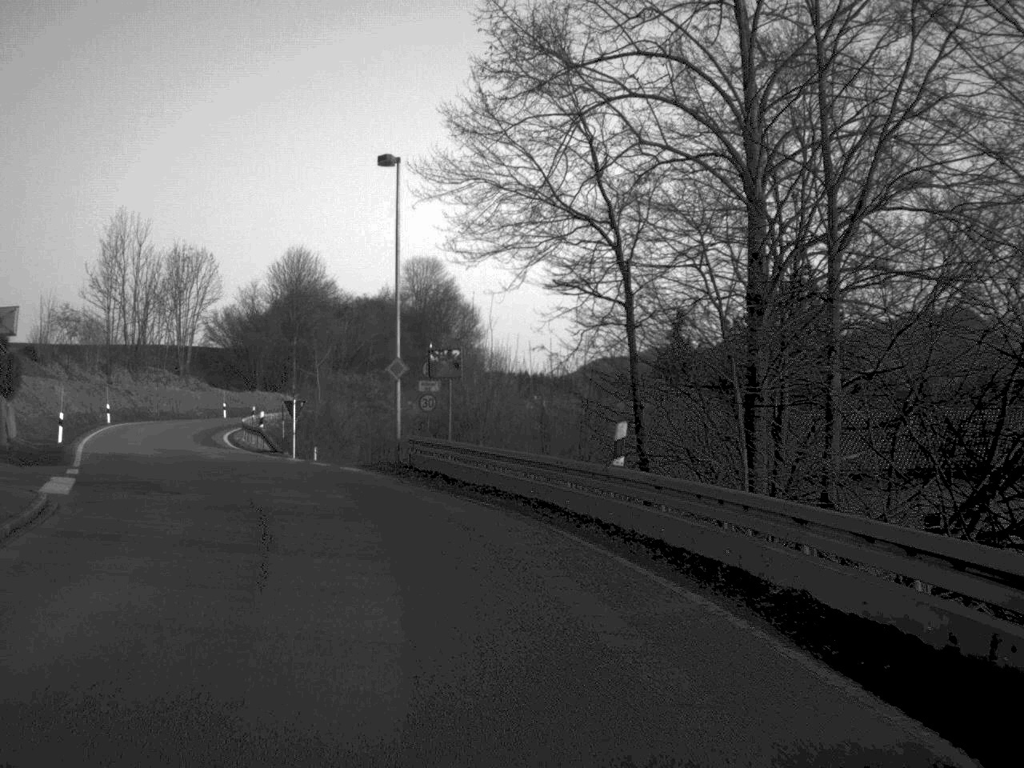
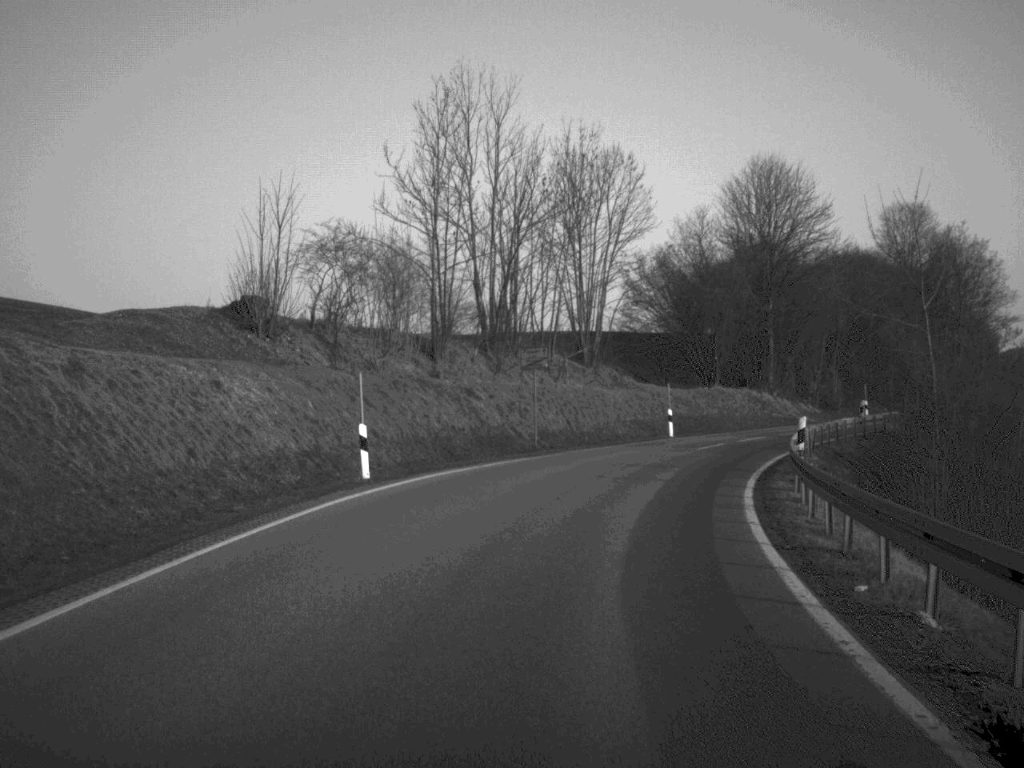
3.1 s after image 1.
(-10.7, +41.6) m; -18°
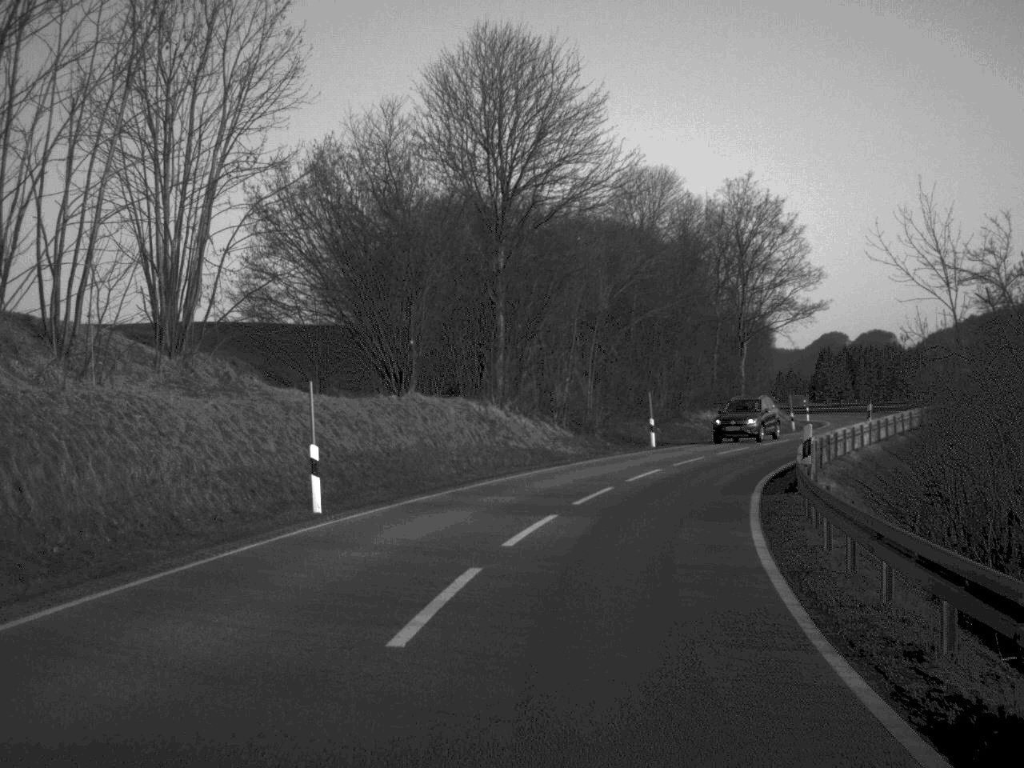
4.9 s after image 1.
(+3.3, +27.4) m; +15°
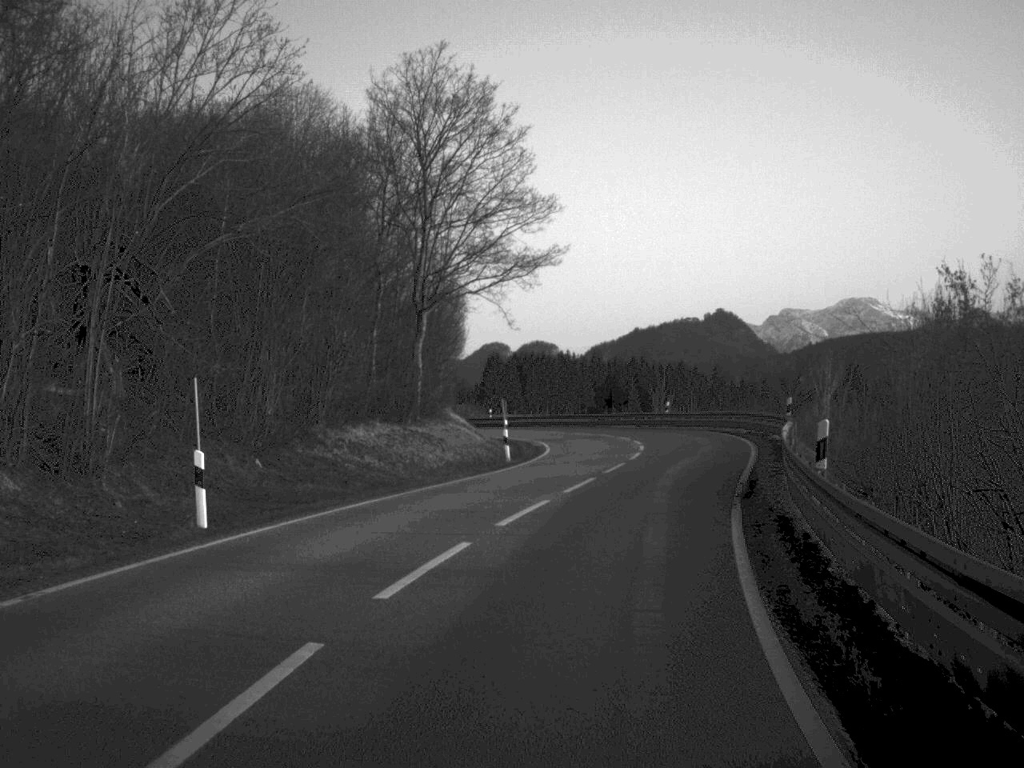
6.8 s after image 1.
(+3.8, +27.4) m; +15°
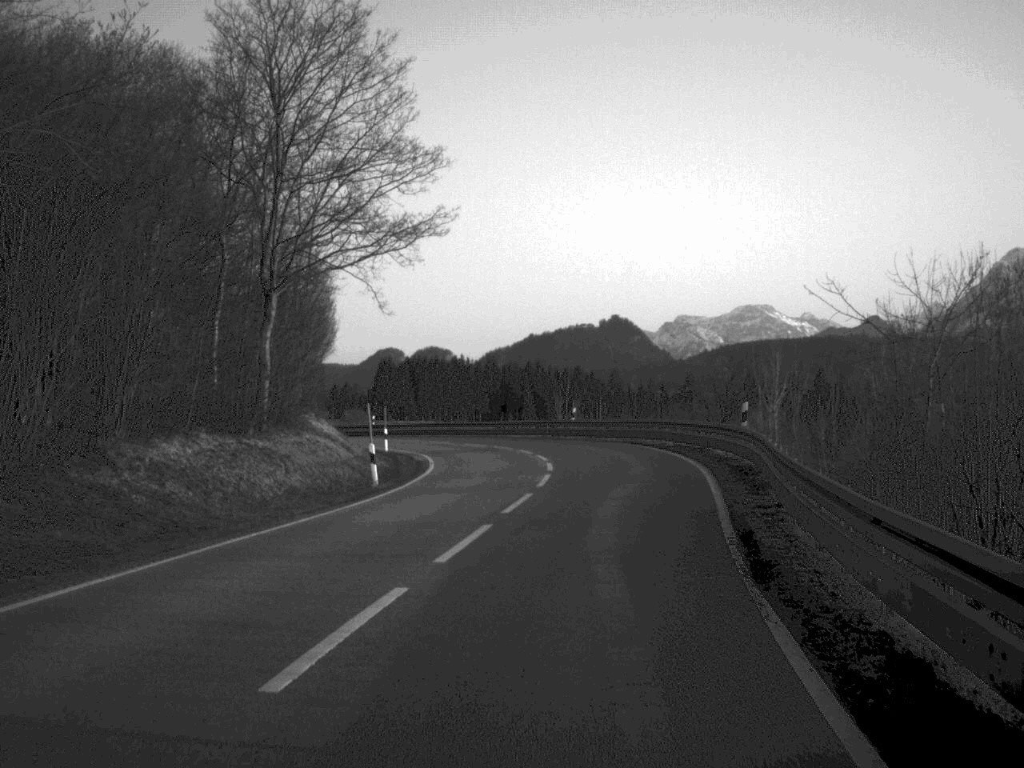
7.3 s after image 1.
(+0.4, +9.2) m; +5°
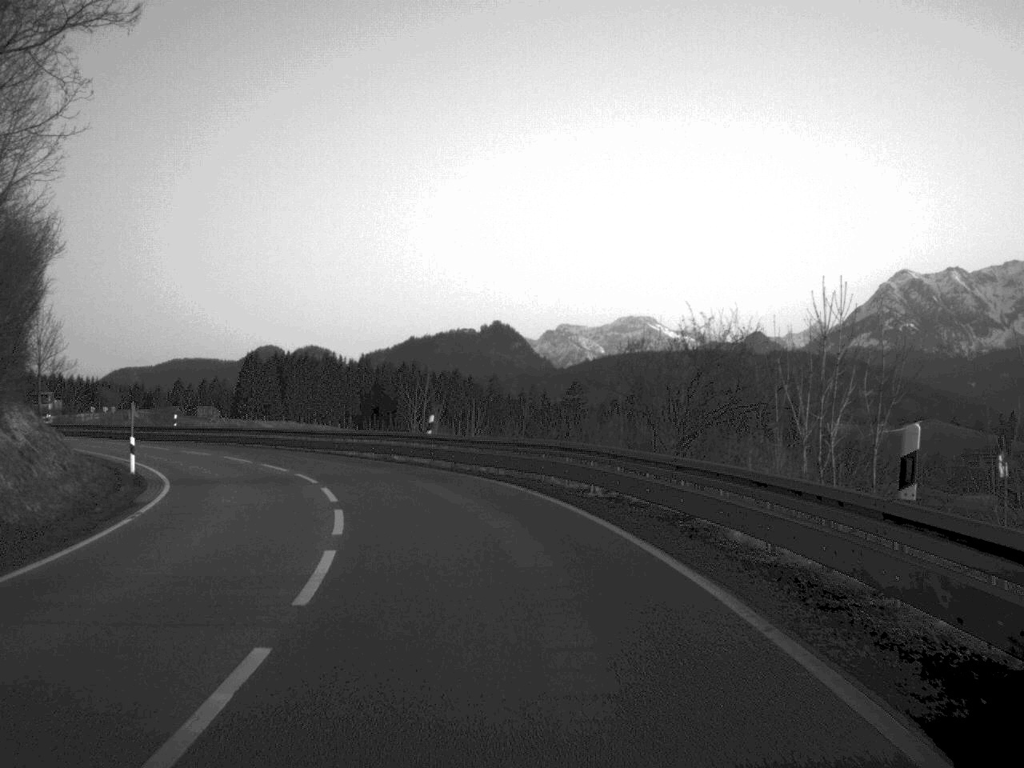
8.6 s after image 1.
(+1.3, +20.3) m; +5°
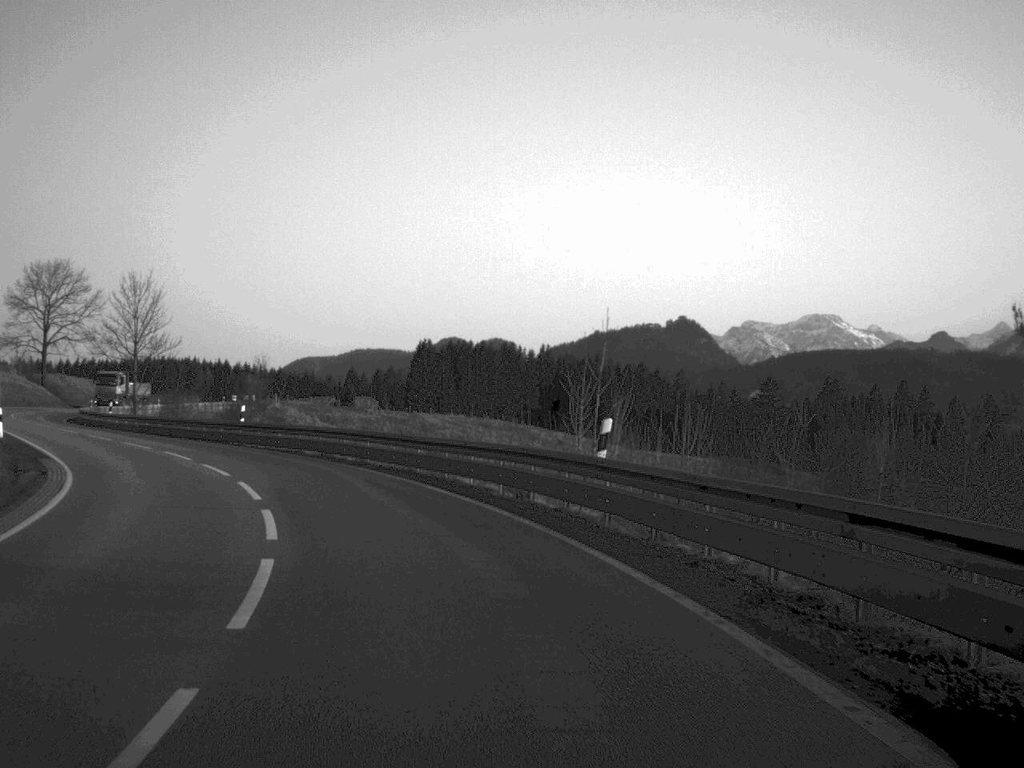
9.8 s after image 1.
(-1.1, +19.2) m; -8°
